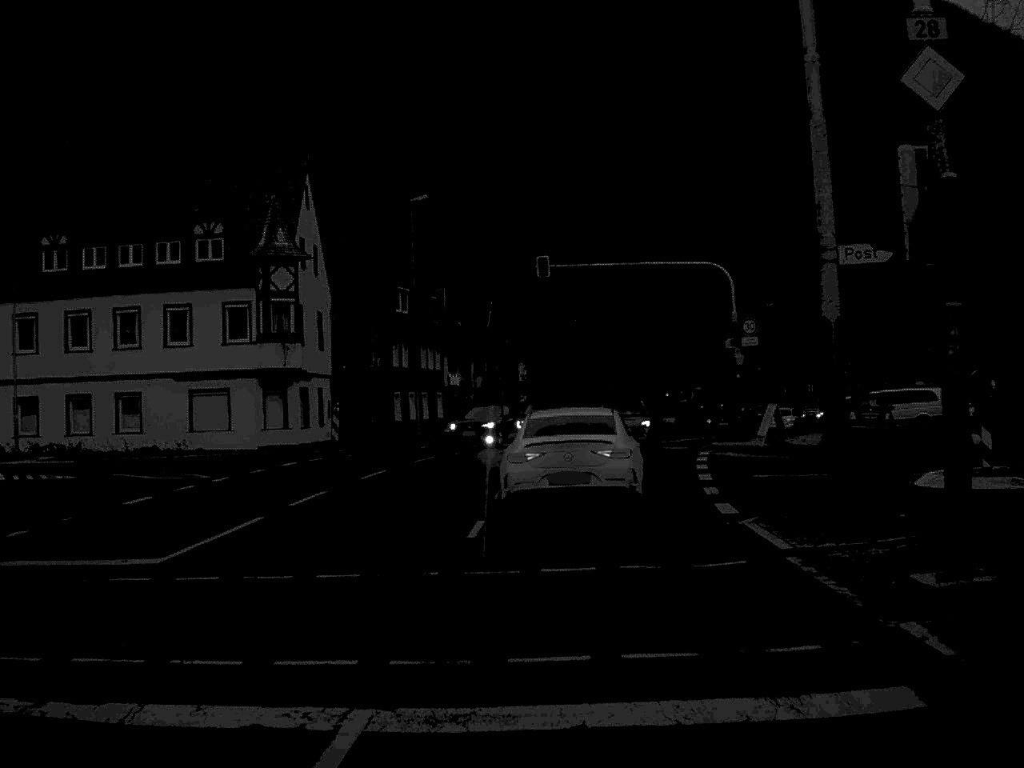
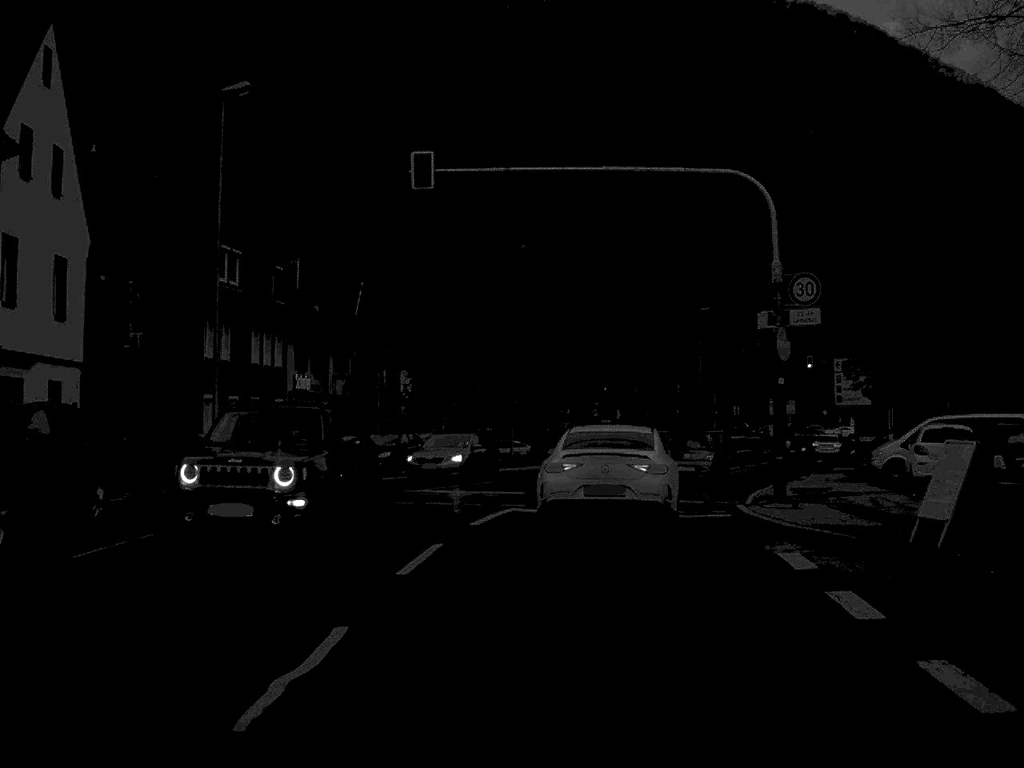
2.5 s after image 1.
(+0.6, +19.9) m; +5°
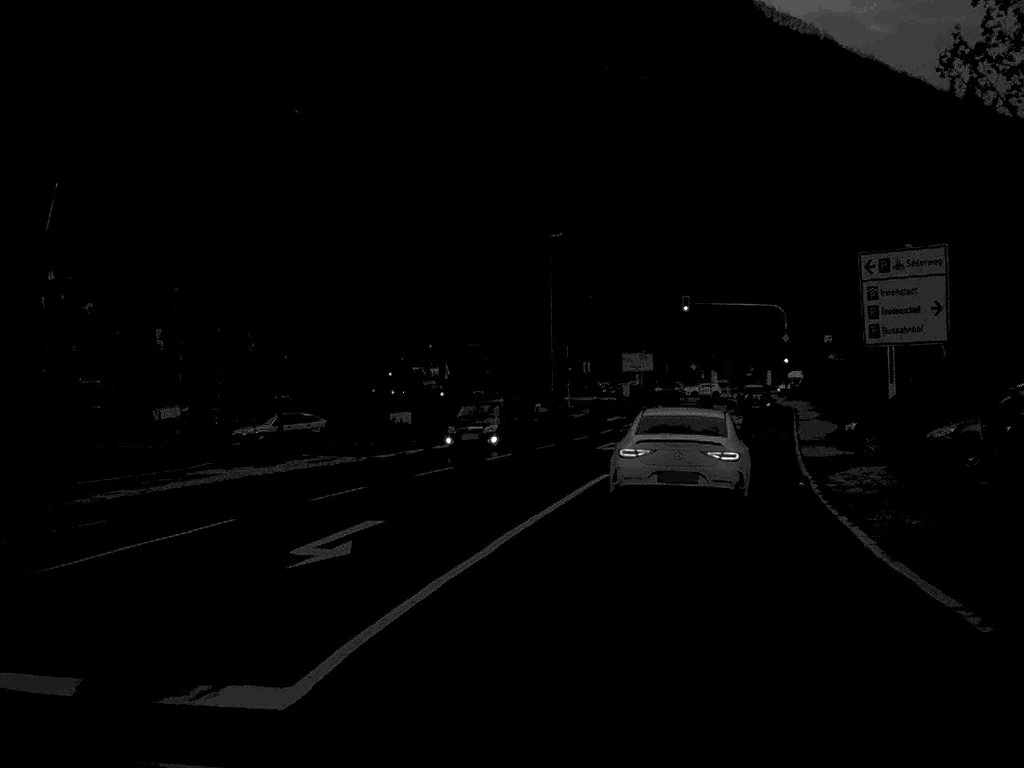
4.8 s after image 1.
(+1.2, +21.8) m; +8°
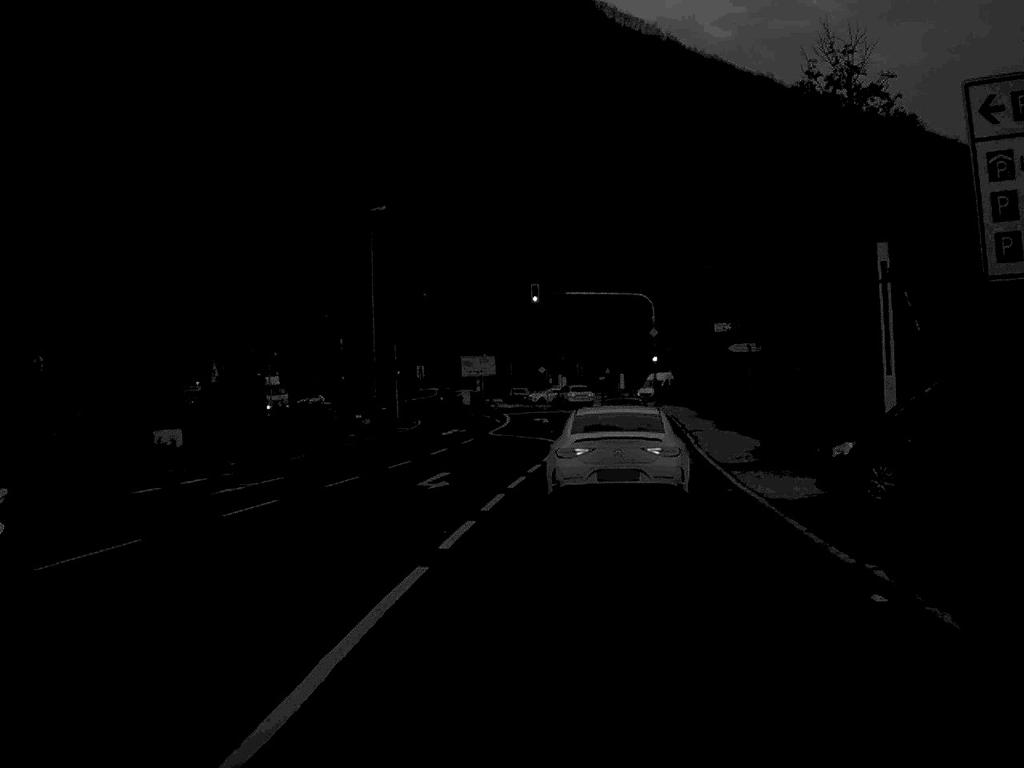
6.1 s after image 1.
(+0.9, +13.3) m; +7°
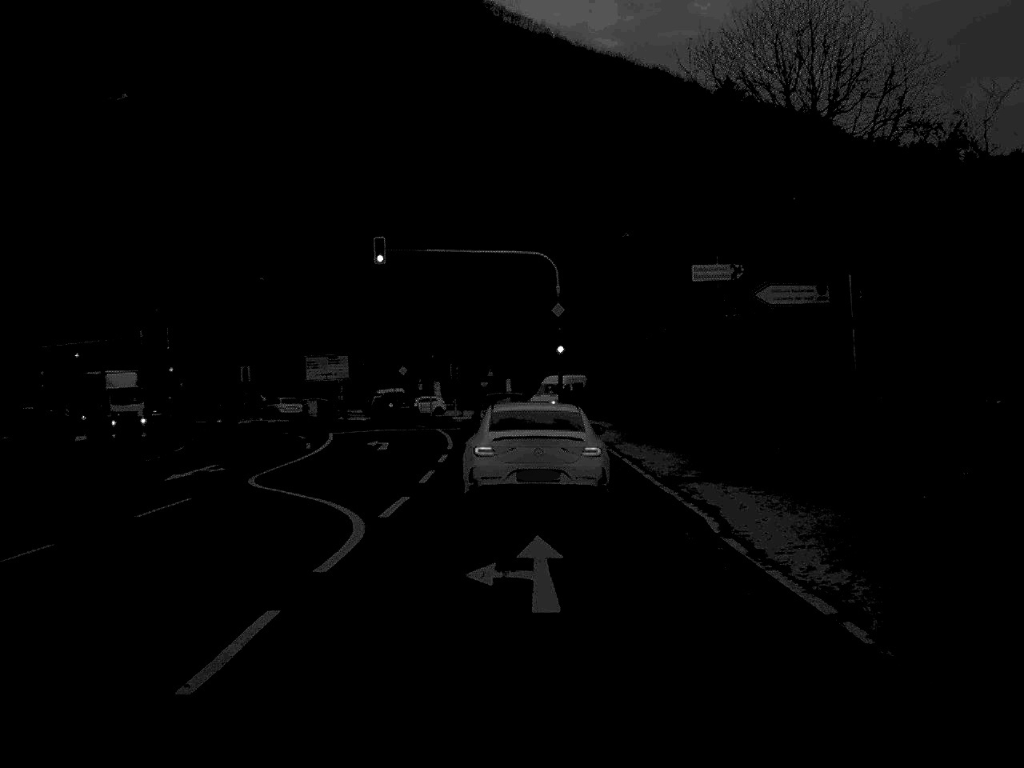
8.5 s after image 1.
(+1.5, +24.3) m; +5°
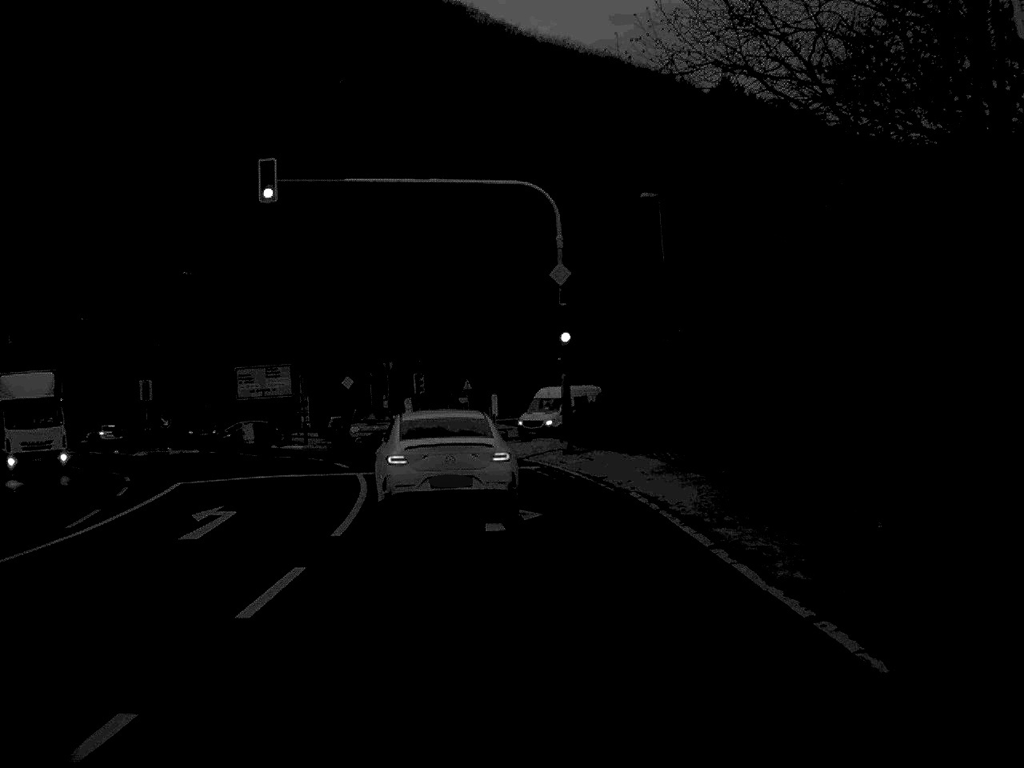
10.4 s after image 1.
(+0.1, +18.8) m; 0°
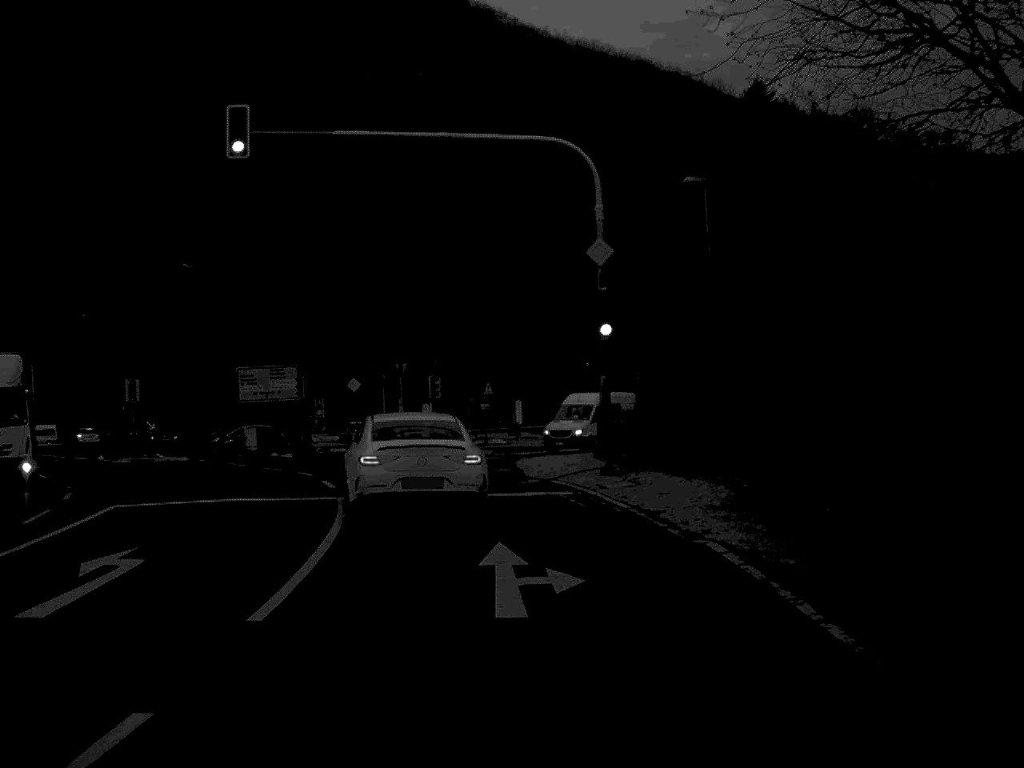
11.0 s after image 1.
(0.0, +5.8) m; -1°
